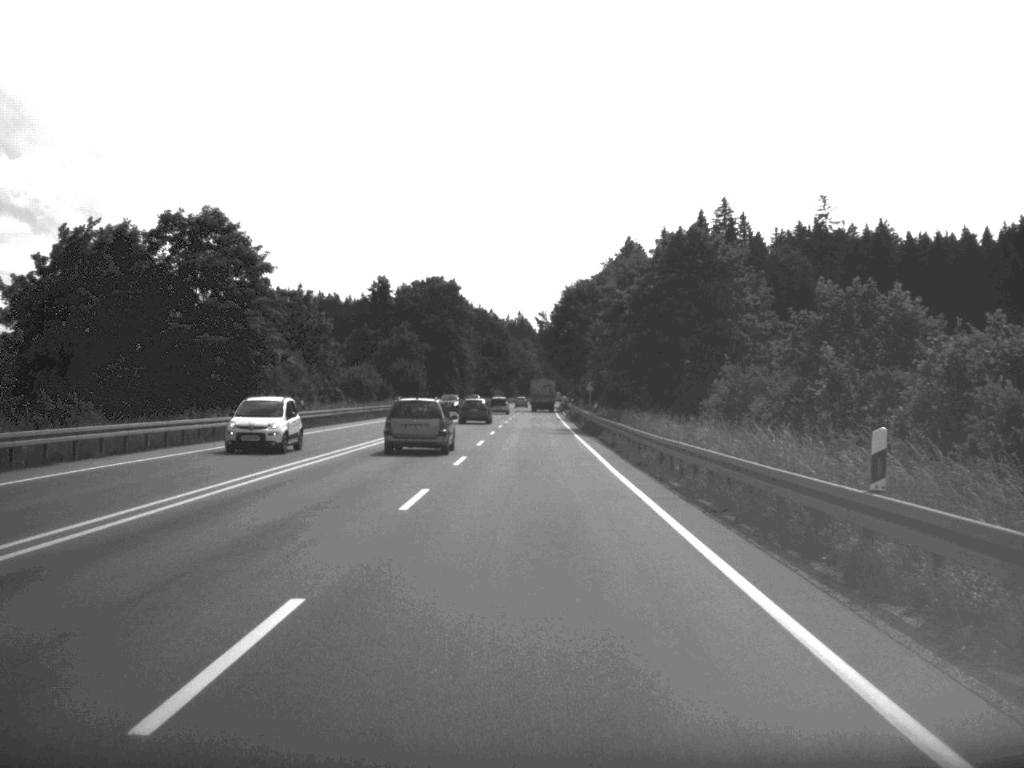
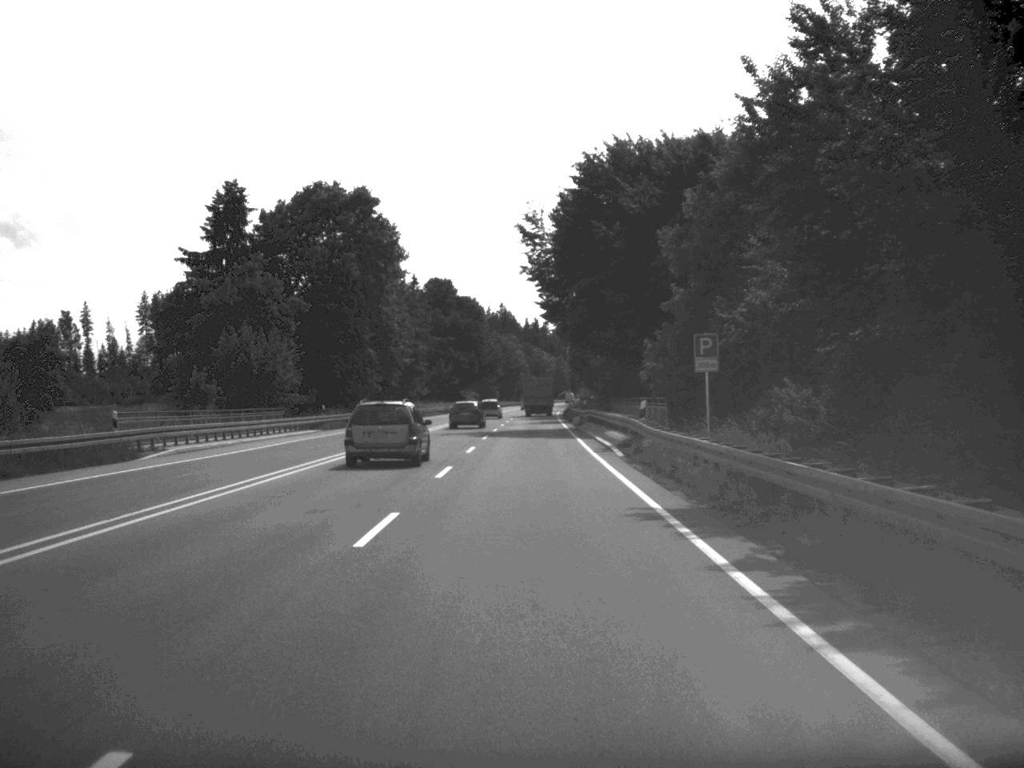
(+0.5, +75.3) m; +1°
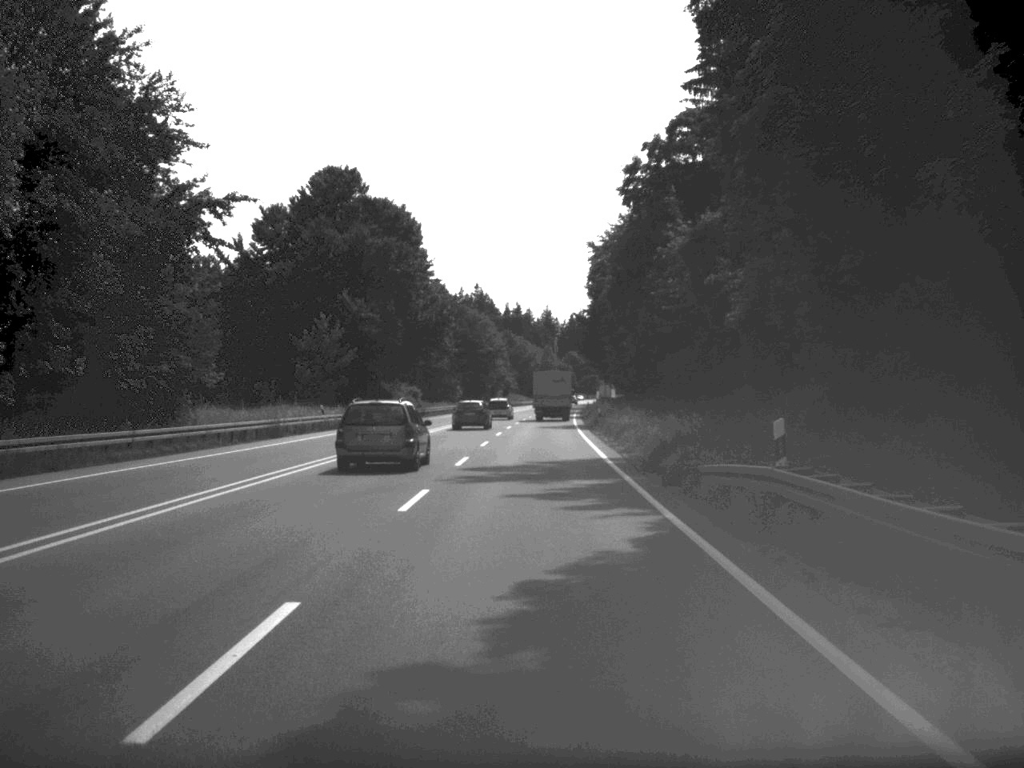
(+0.5, +90.4) m; +1°
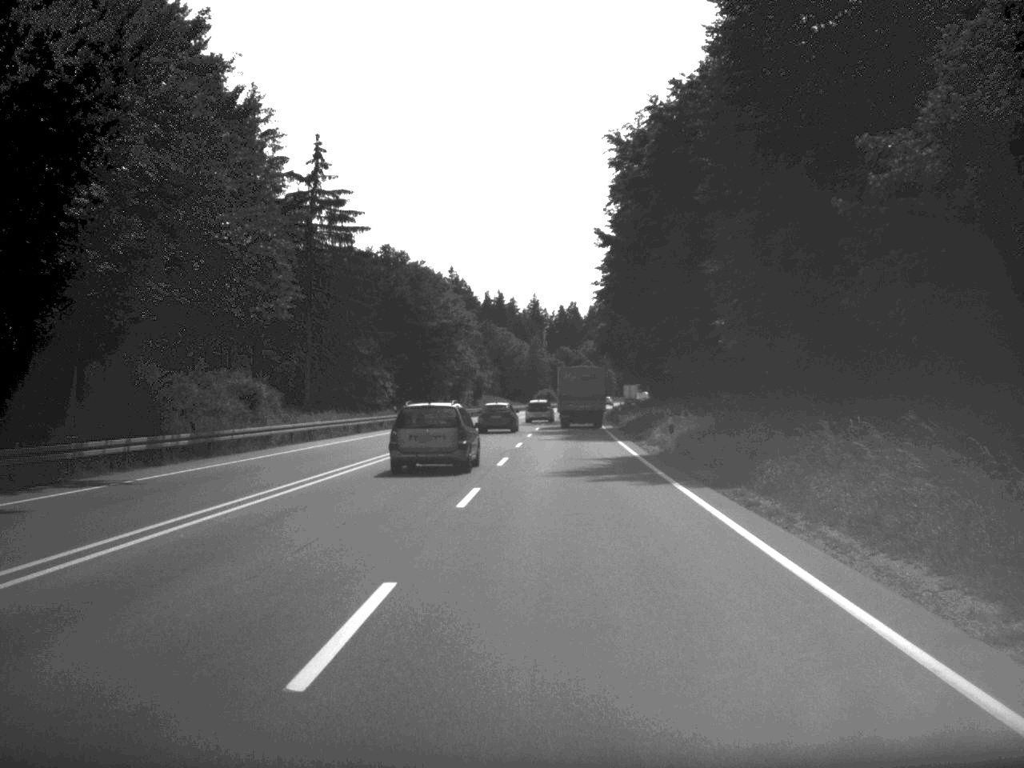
(+0.5, +69.8) m; +1°
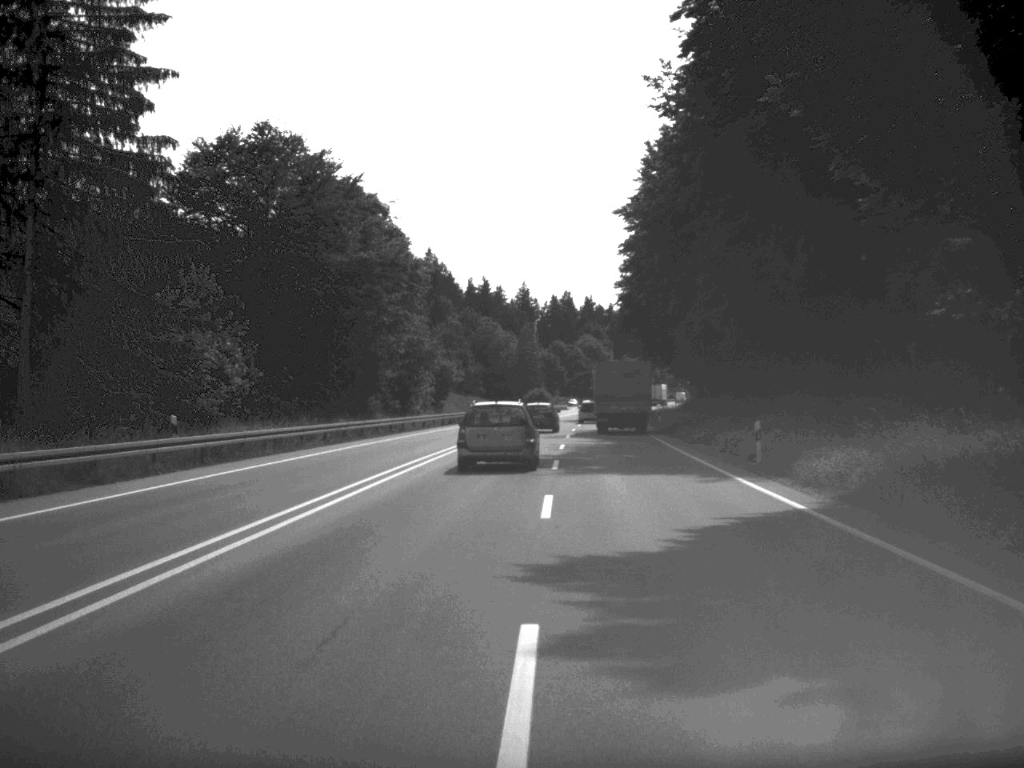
(+0.1, +49.3) m; 0°
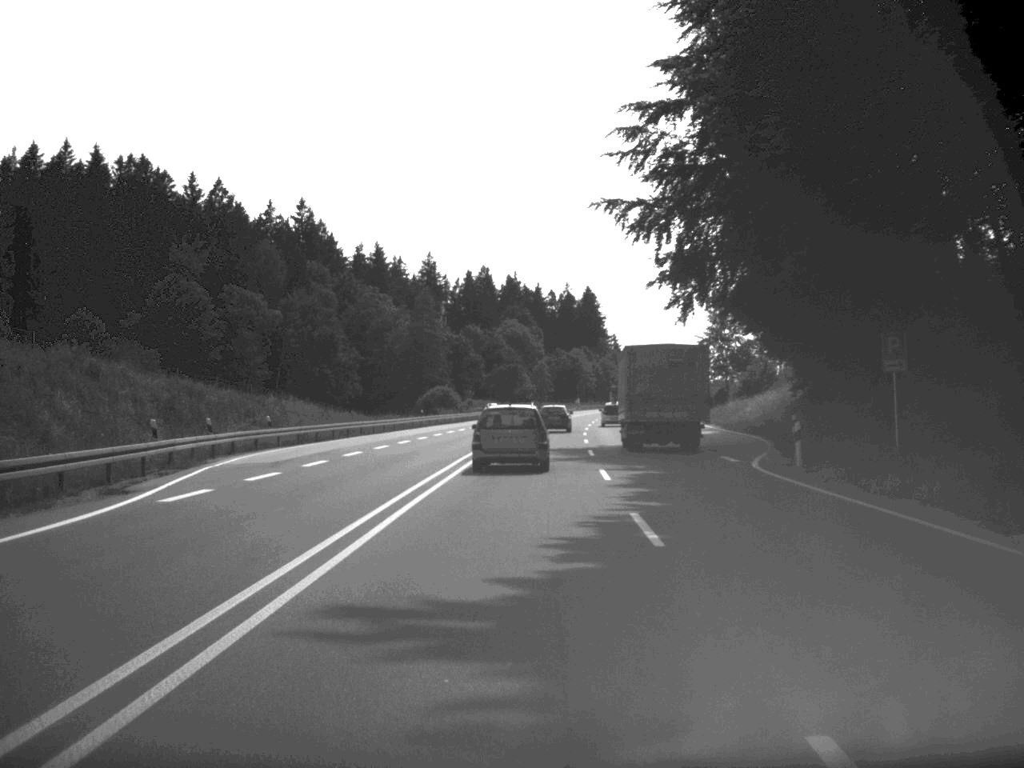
(+2.5, +85.9) m; +4°
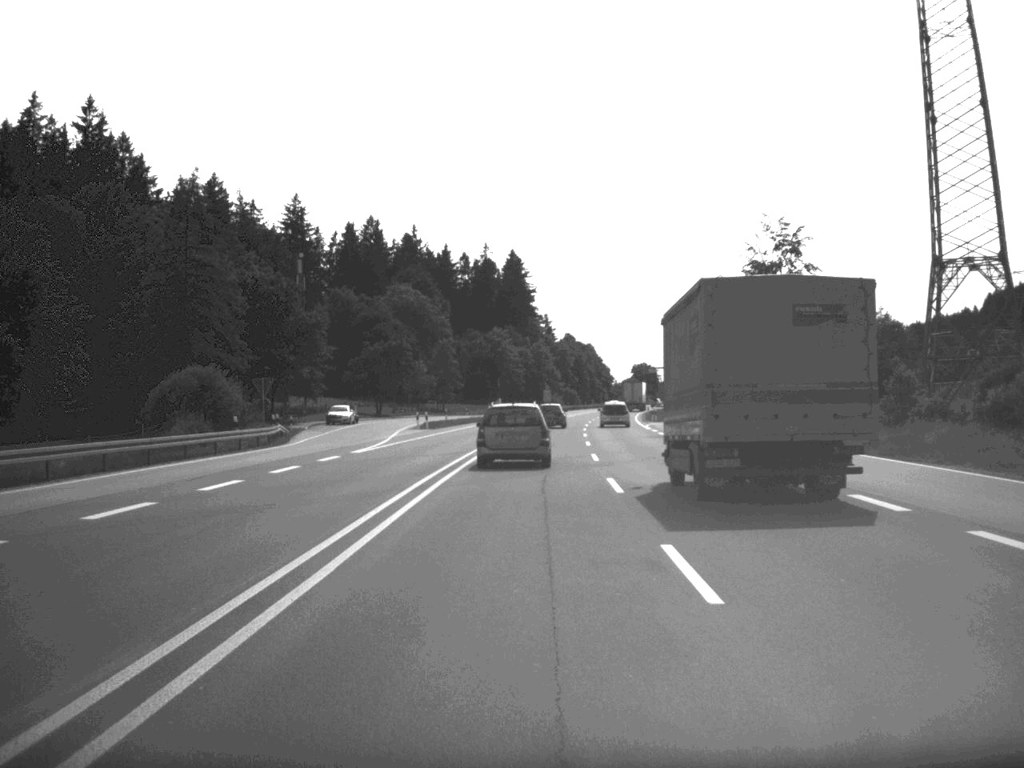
(+2.8, +86.9) m; +4°
